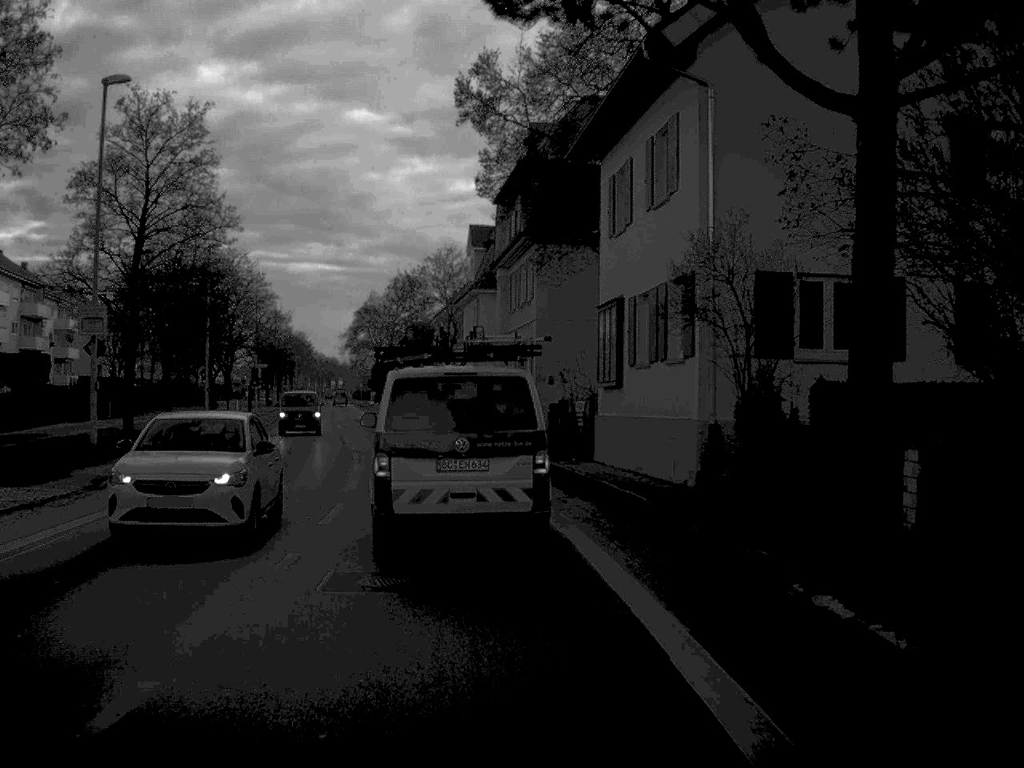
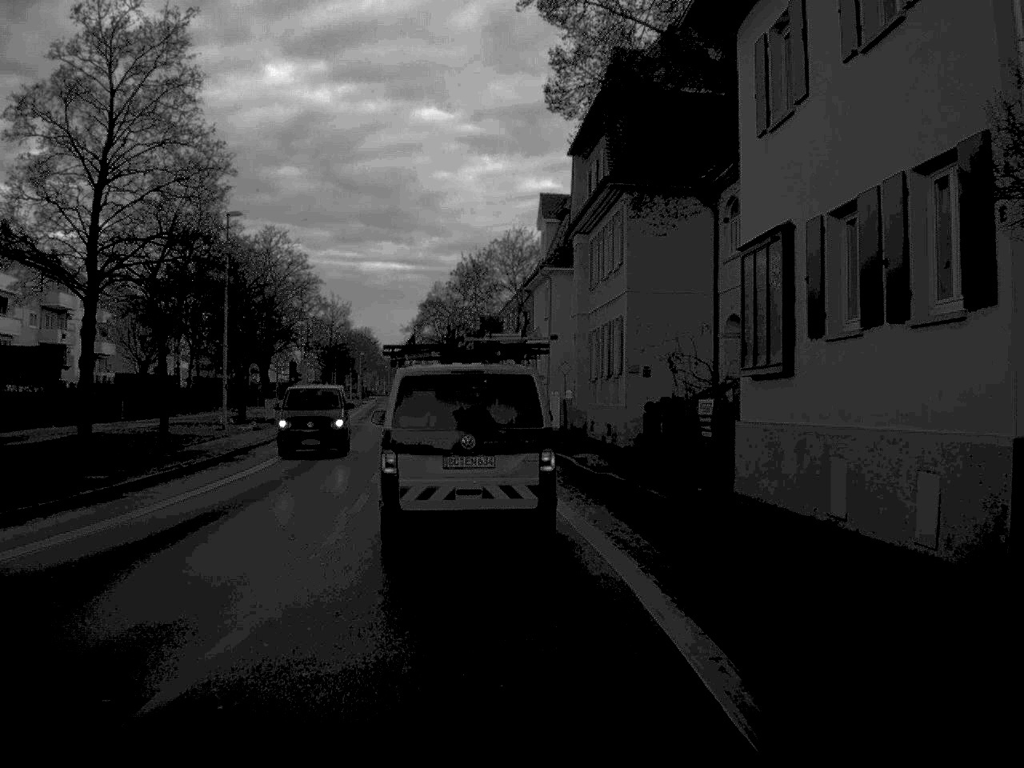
(-0.3, +10.8) m; -3°
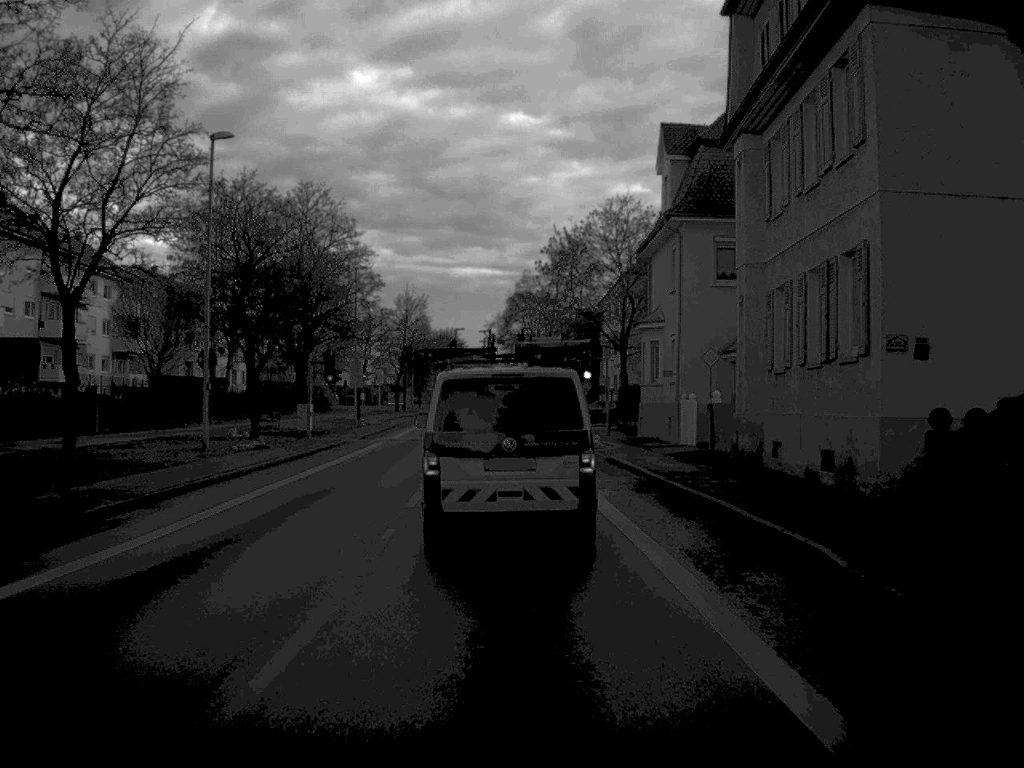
(-0.8, +17.2) m; -4°
